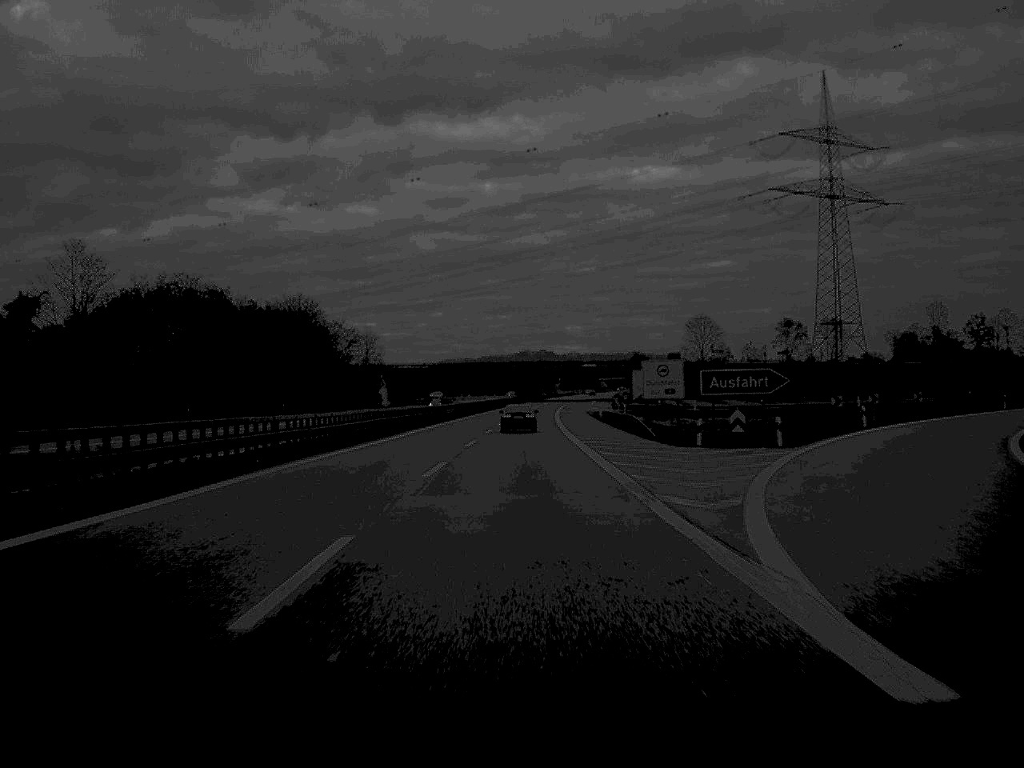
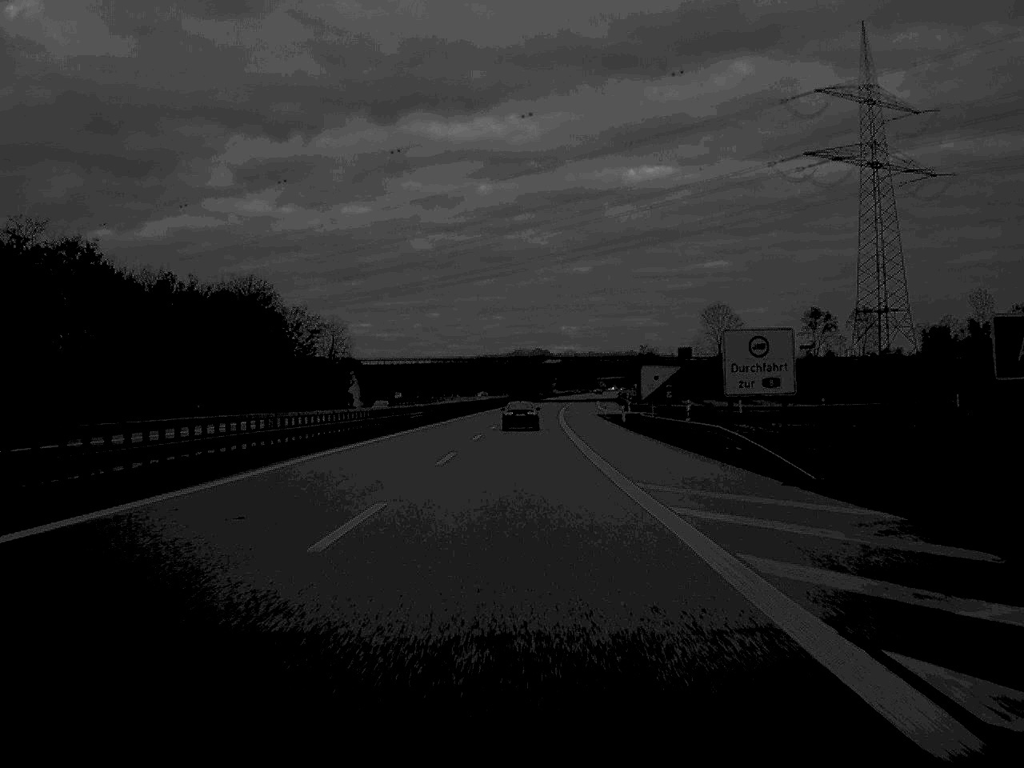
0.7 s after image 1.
(0.0, +31.8) m; 0°
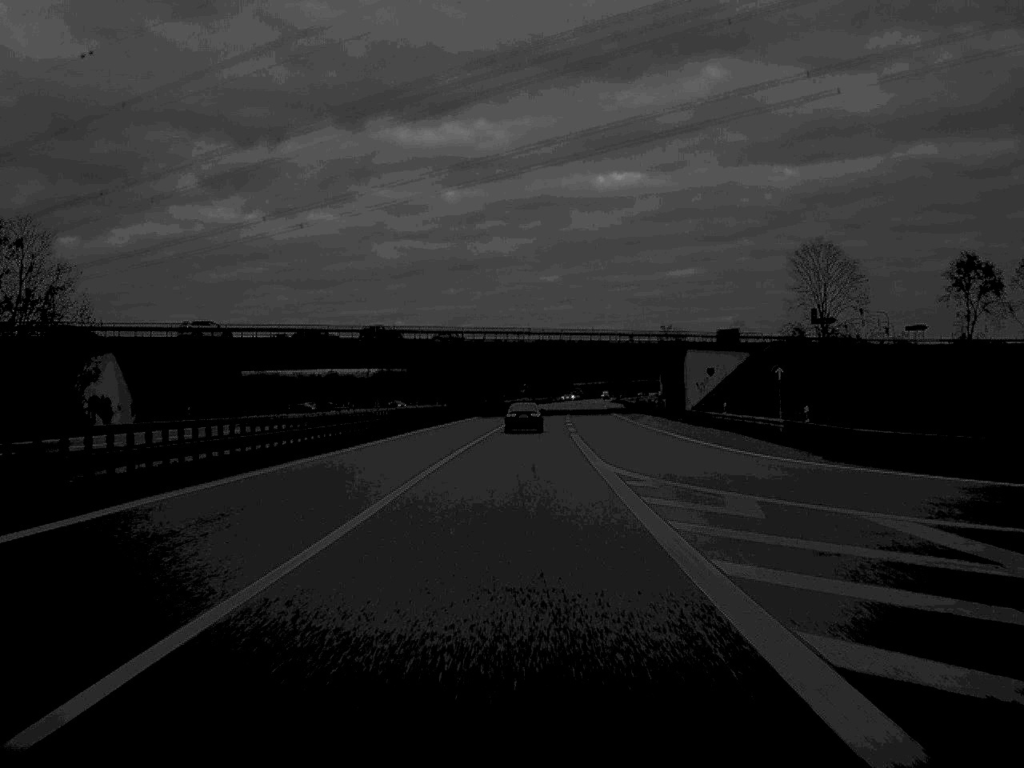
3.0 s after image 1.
(+1.2, +102.8) m; +2°
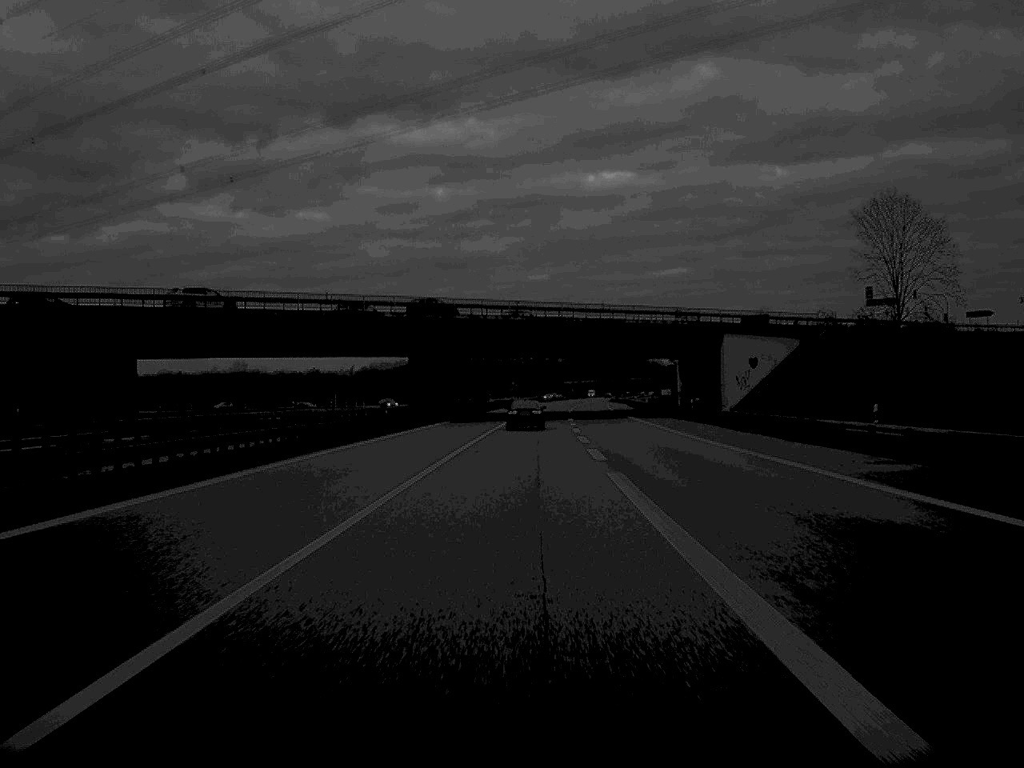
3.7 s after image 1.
(+0.1, +31.7) m; 0°
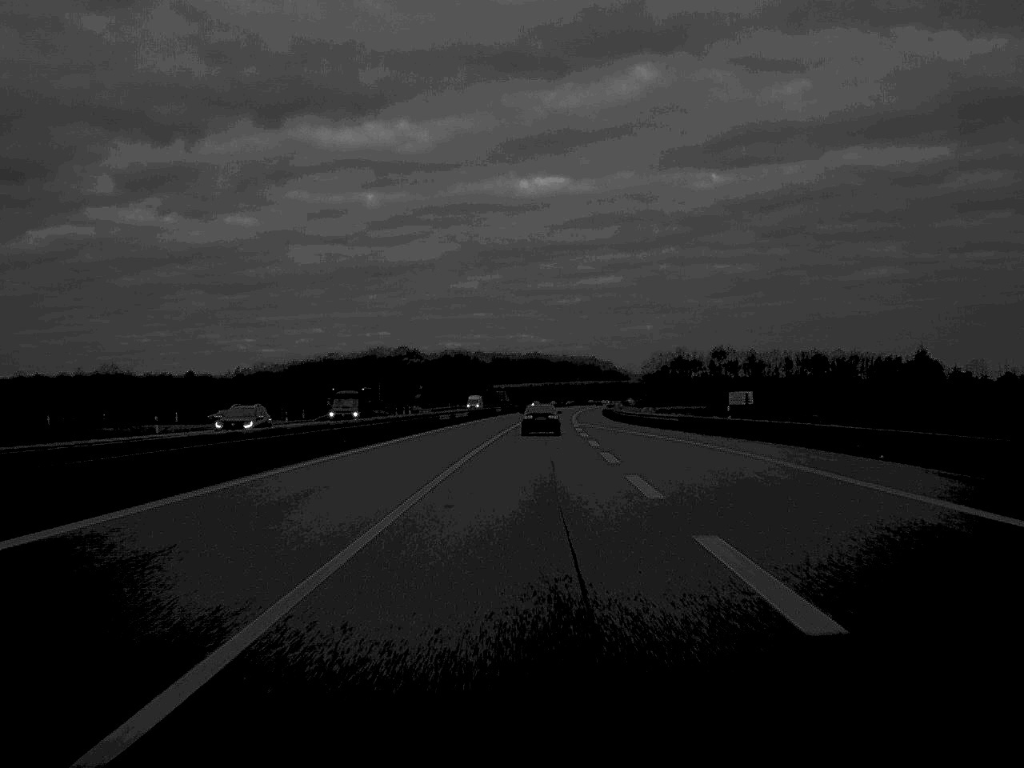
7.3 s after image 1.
(+4.5, +166.1) m; +3°
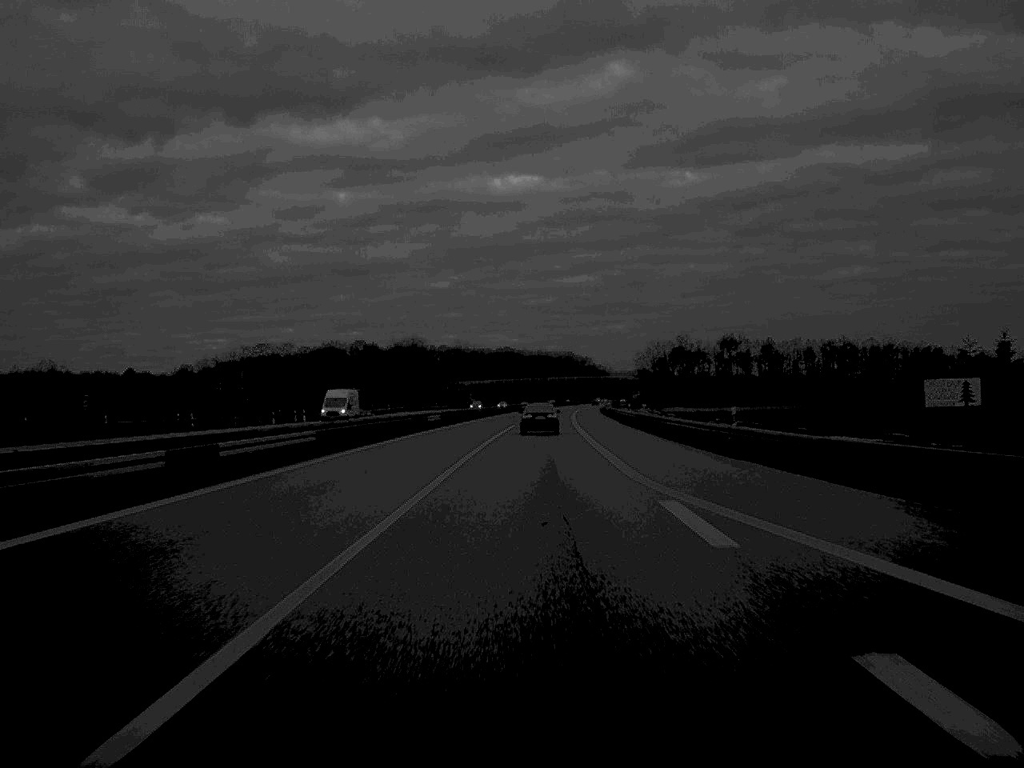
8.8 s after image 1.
(+0.8, +66.5) m; +1°
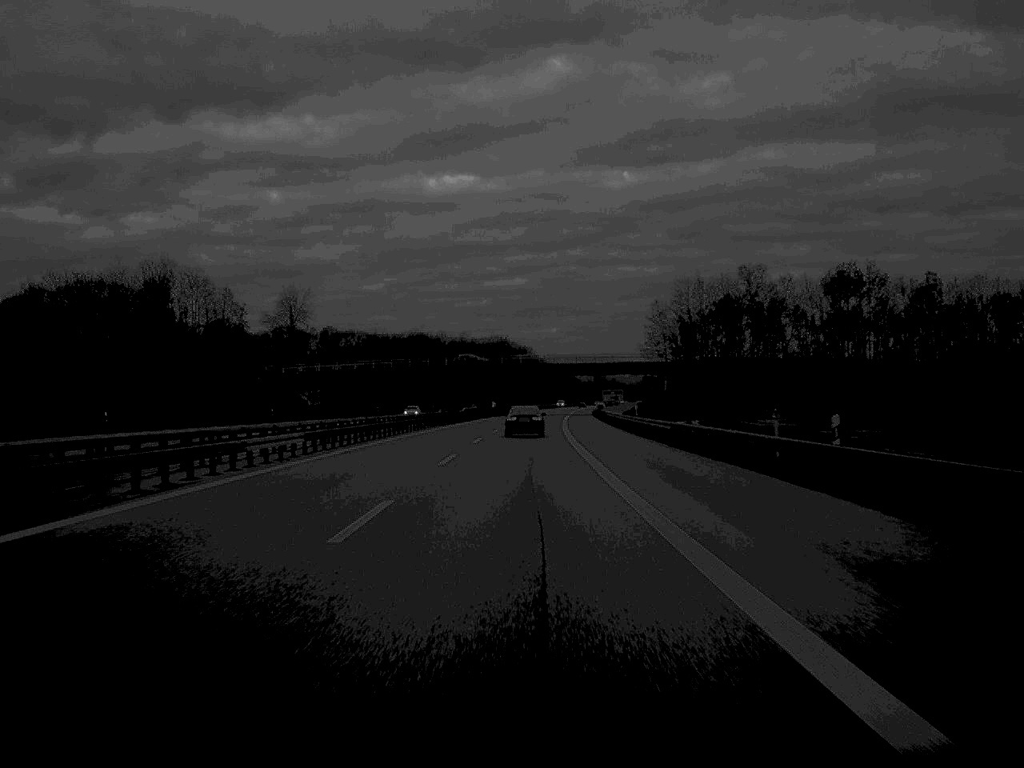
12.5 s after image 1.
(+4.6, +166.1) m; +3°
